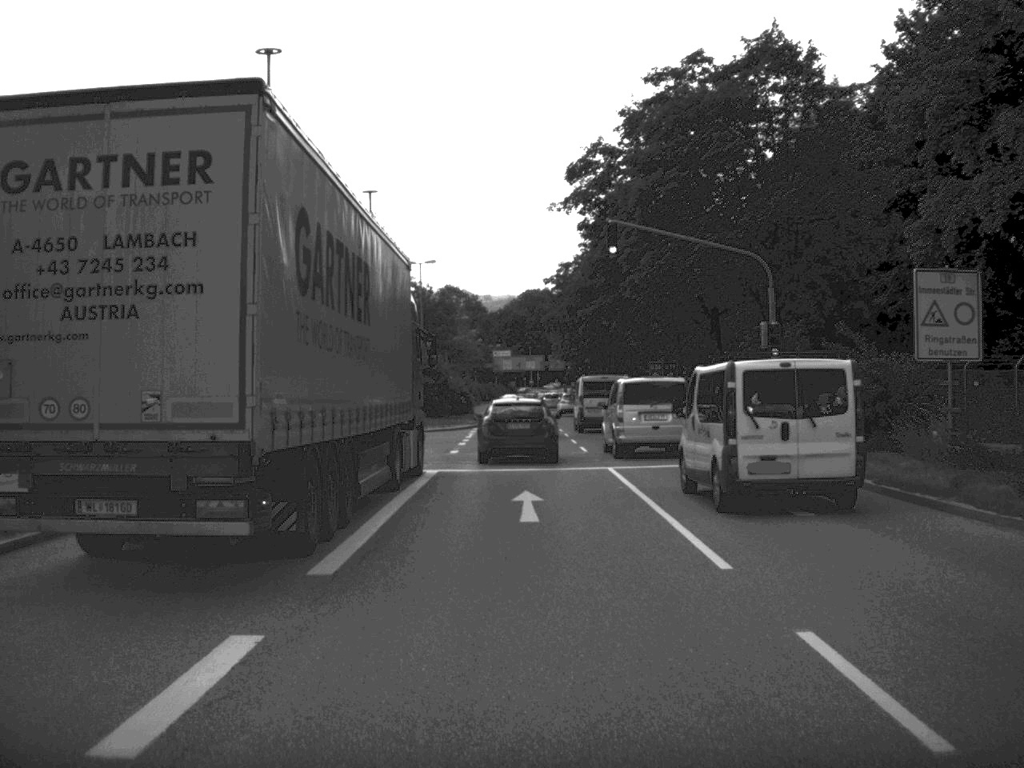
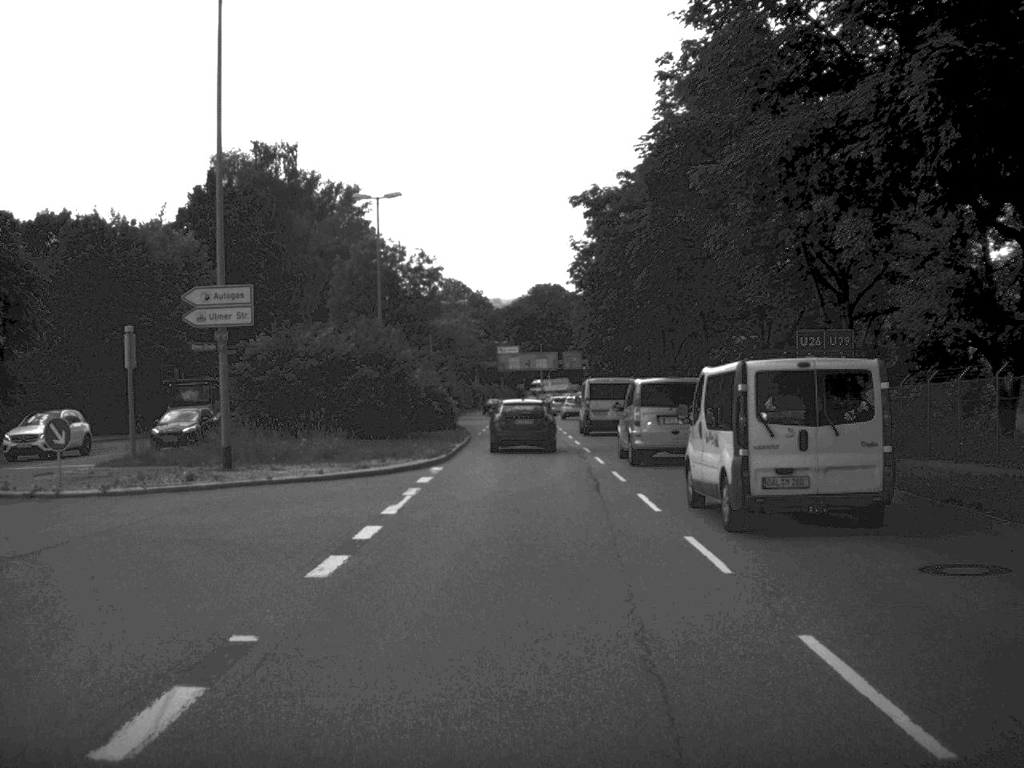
(-0.2, +28.9) m; -1°
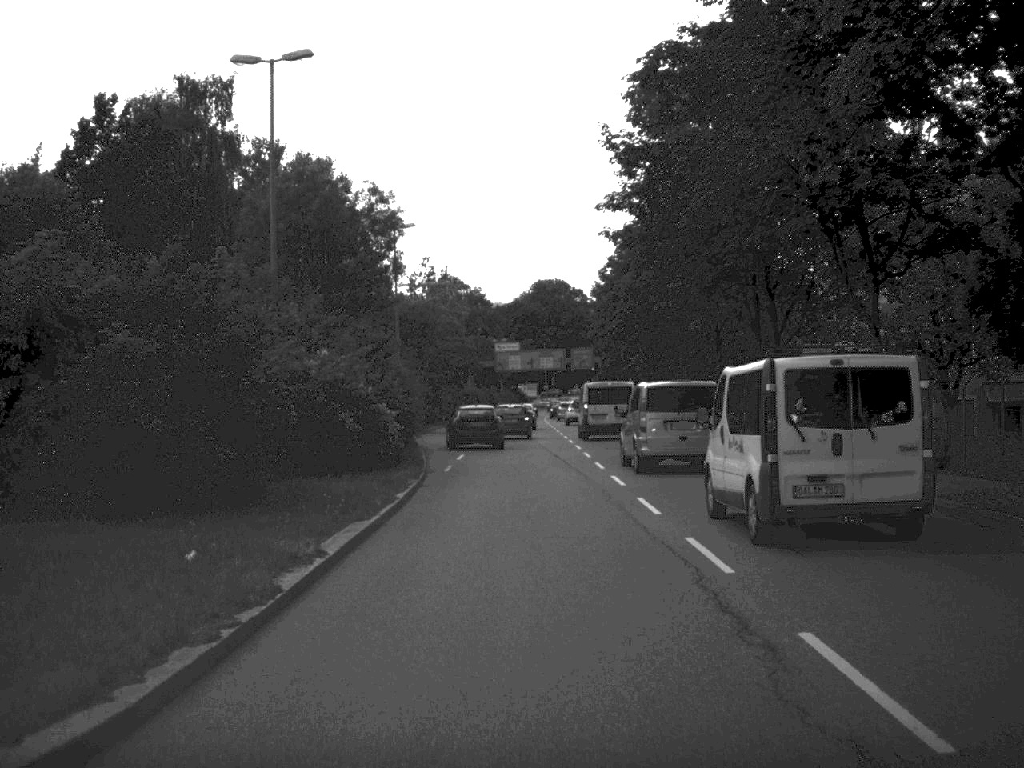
(-0.1, +23.5) m; 0°
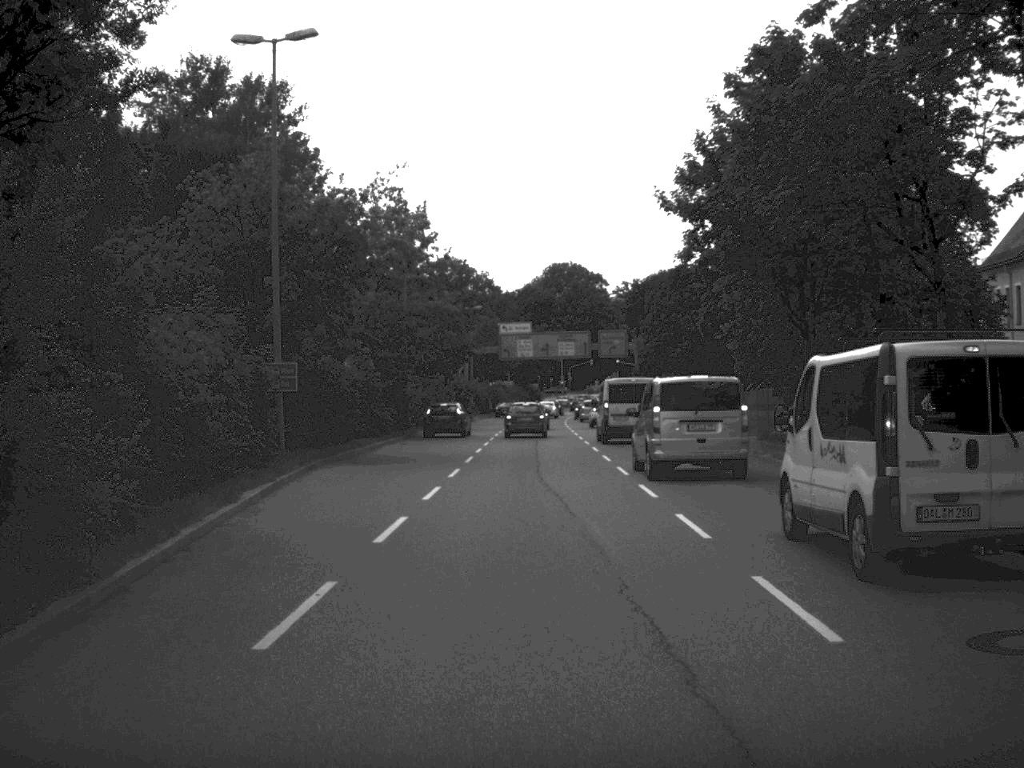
(-0.2, +32.8) m; -1°
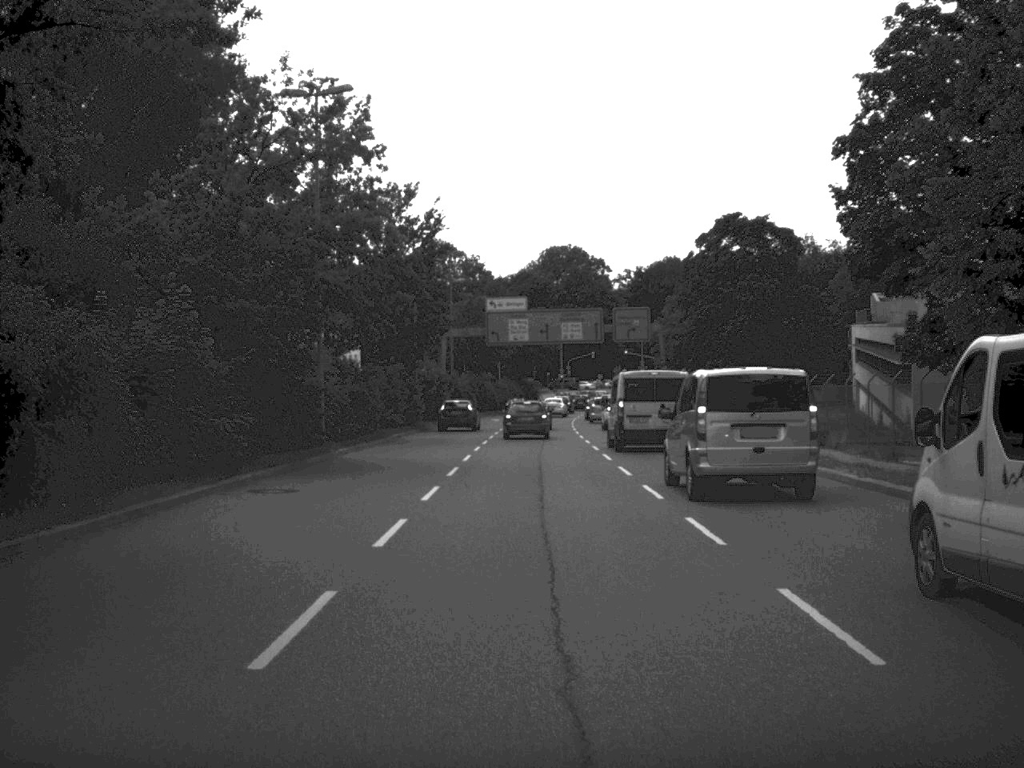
(0.0, +24.3) m; 0°
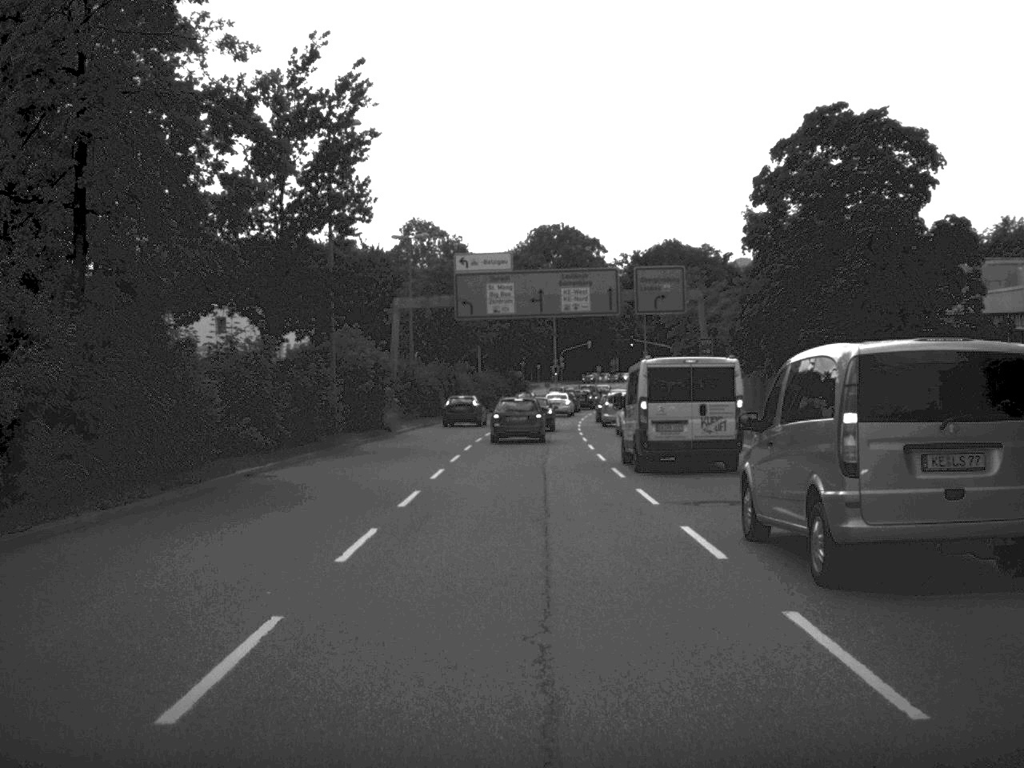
(+0.1, +24.8) m; 0°
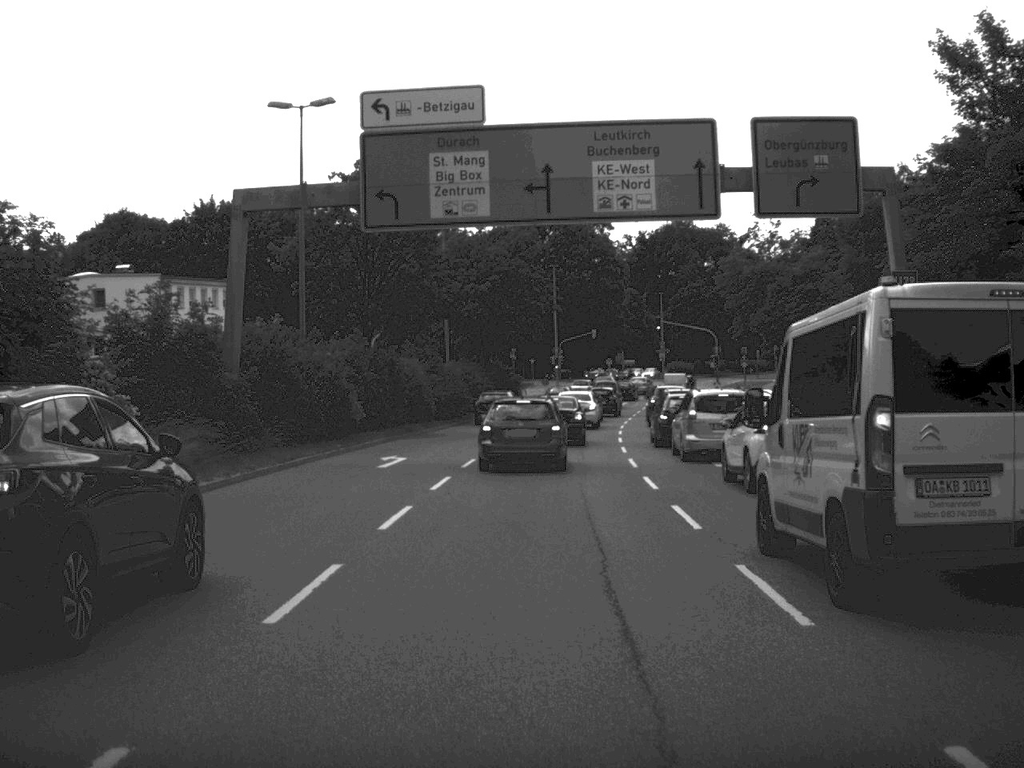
(0.0, +32.8) m; 0°
